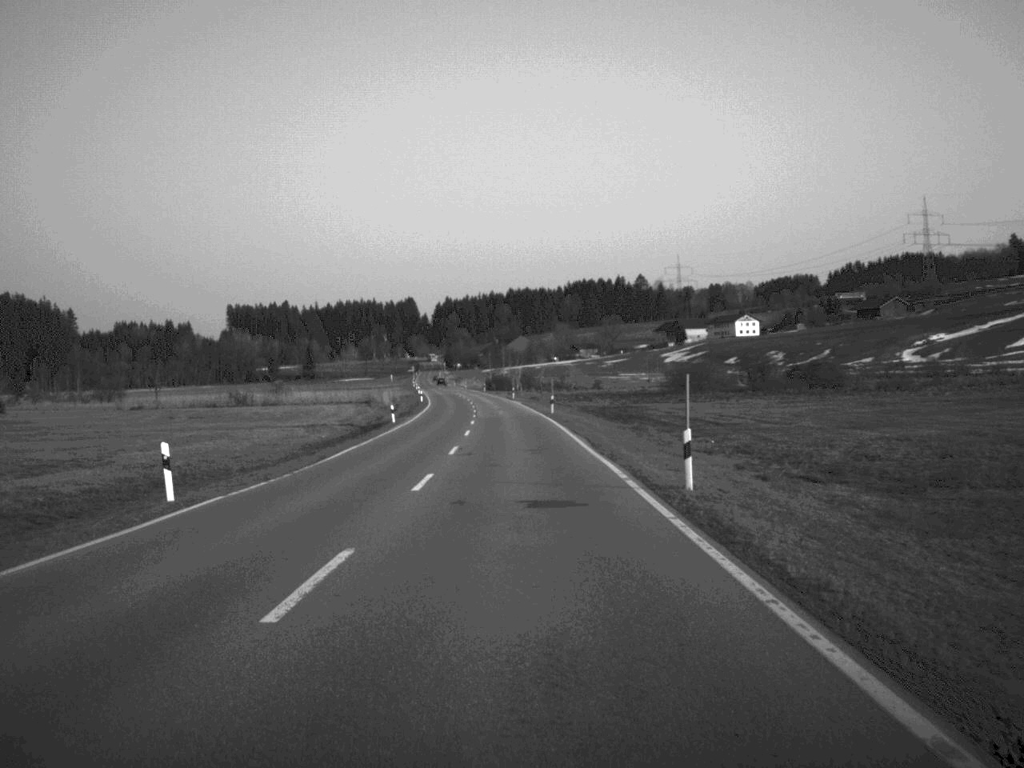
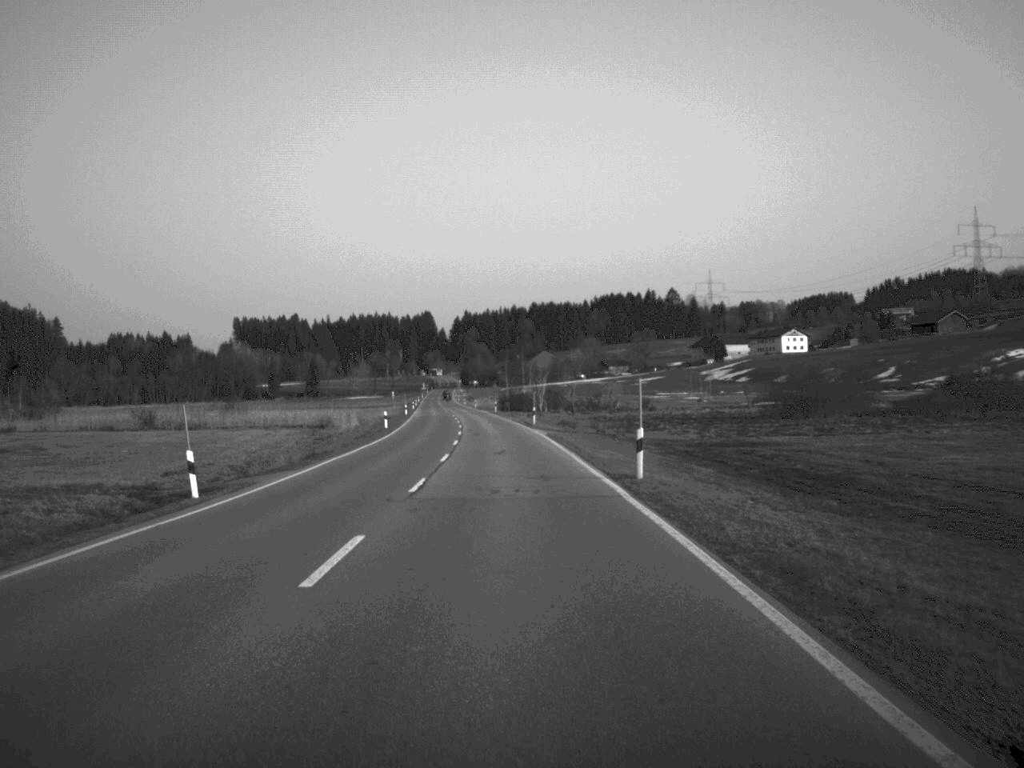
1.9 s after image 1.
(-0.3, +45.6) m; -1°
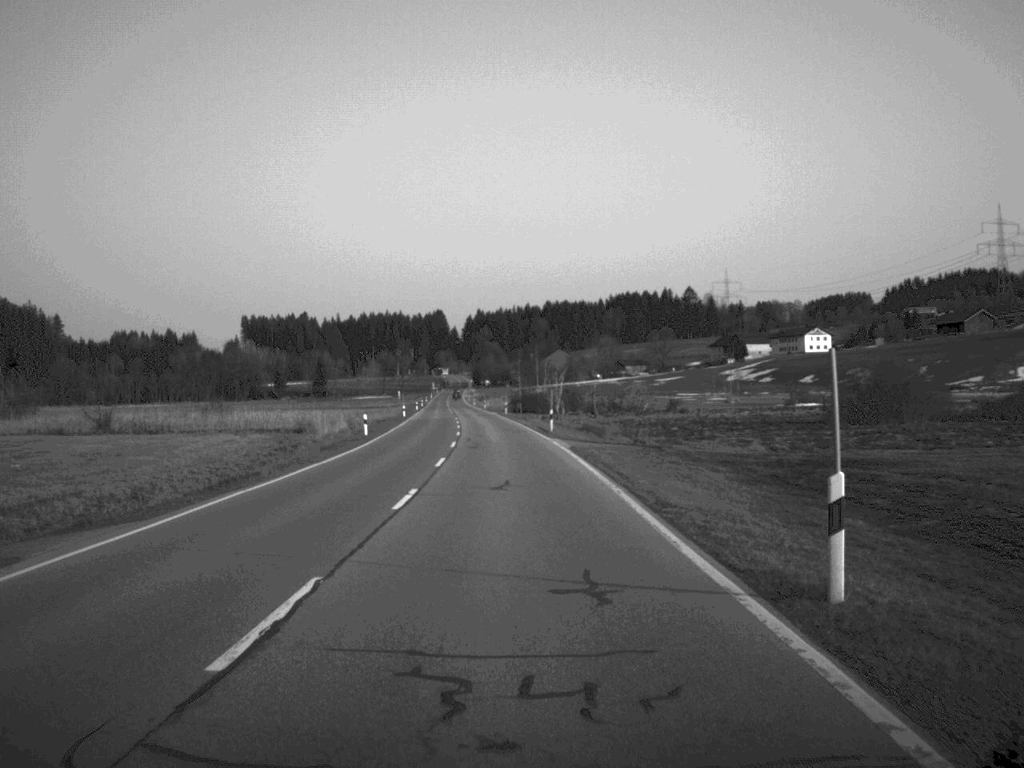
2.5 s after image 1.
(-0.1, +15.0) m; -1°
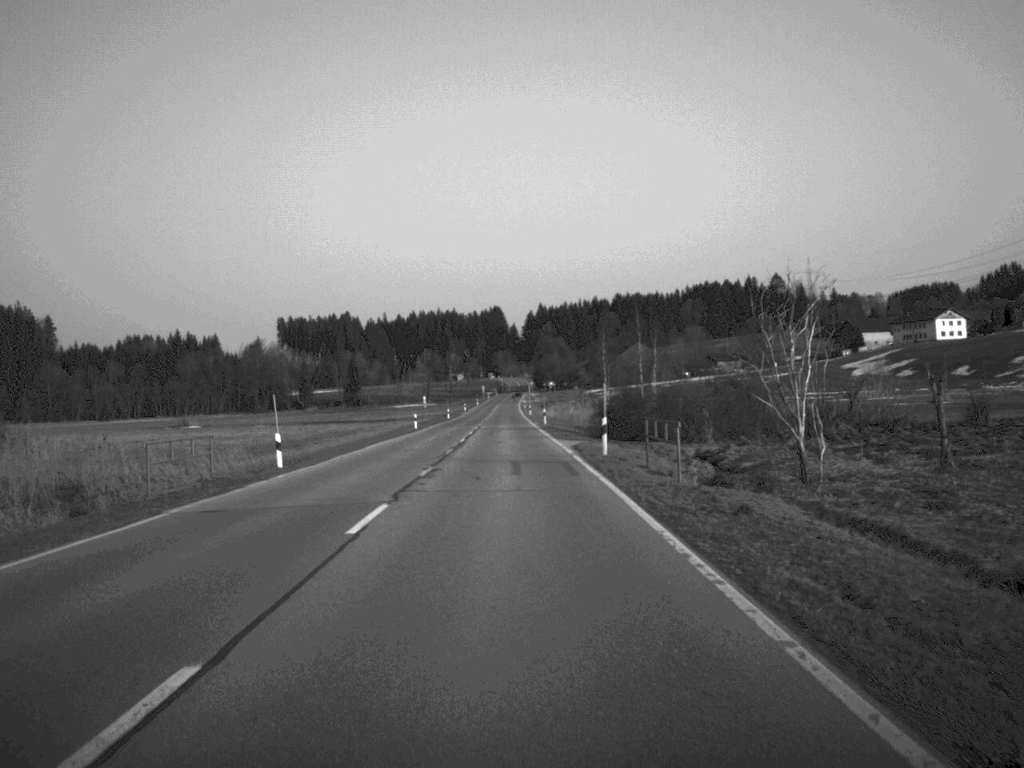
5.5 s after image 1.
(-2.0, +75.5) m; -3°
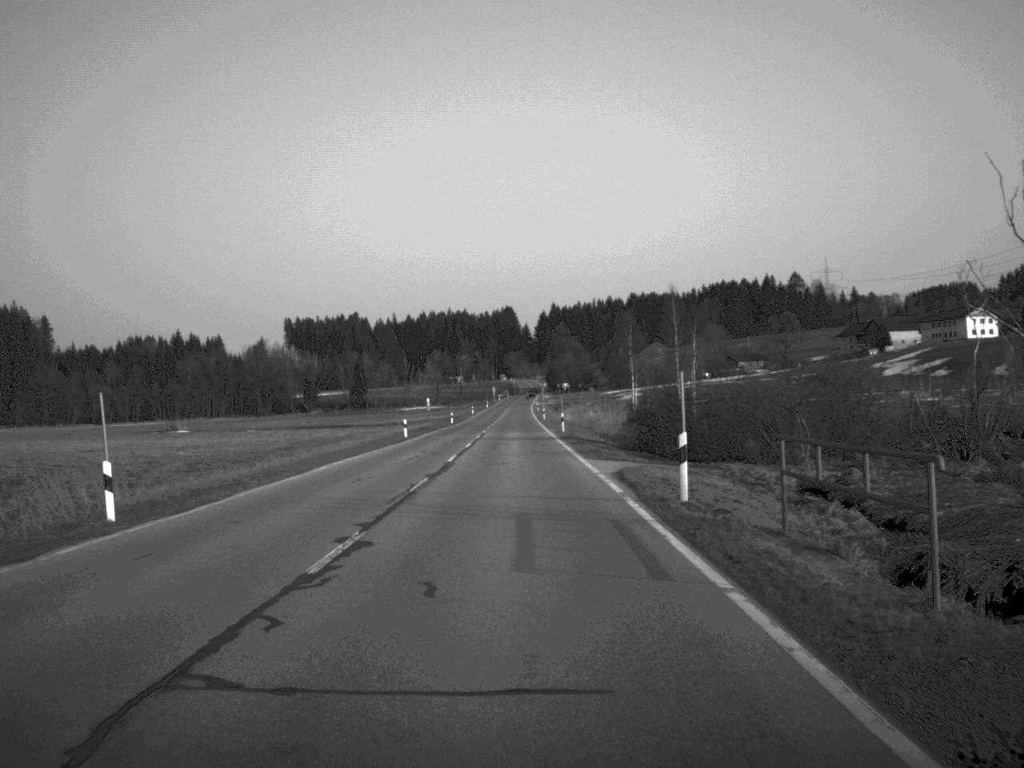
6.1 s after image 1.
(-0.1, +15.1) m; -1°
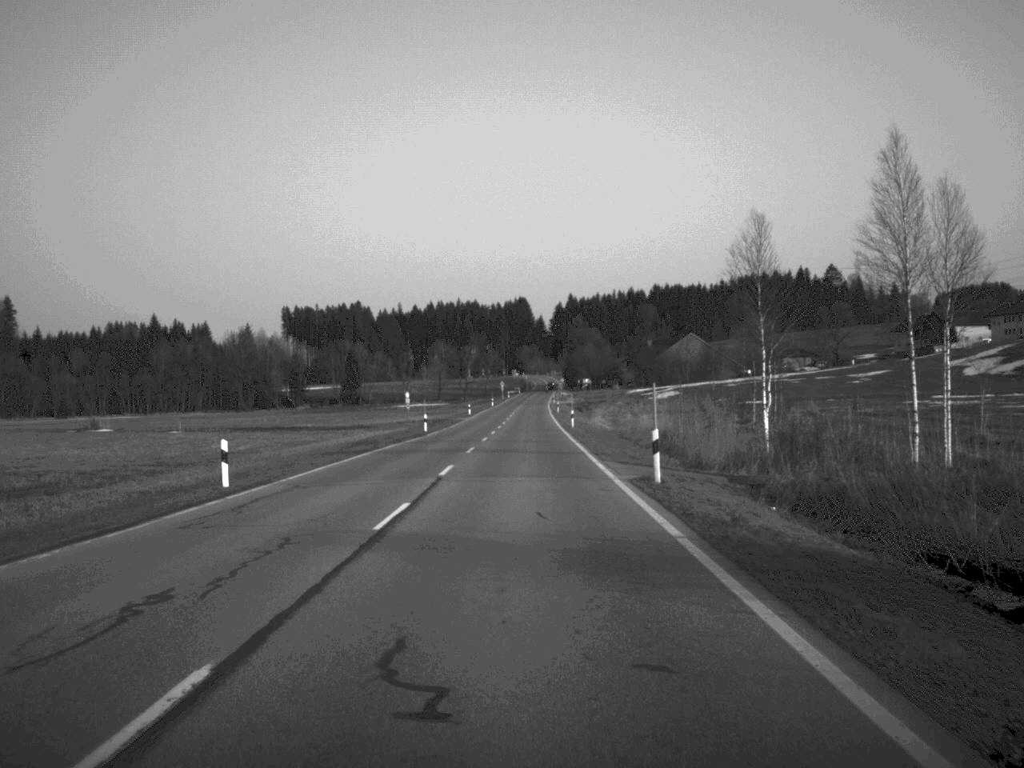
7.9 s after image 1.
(-0.3, +44.0) m; 0°
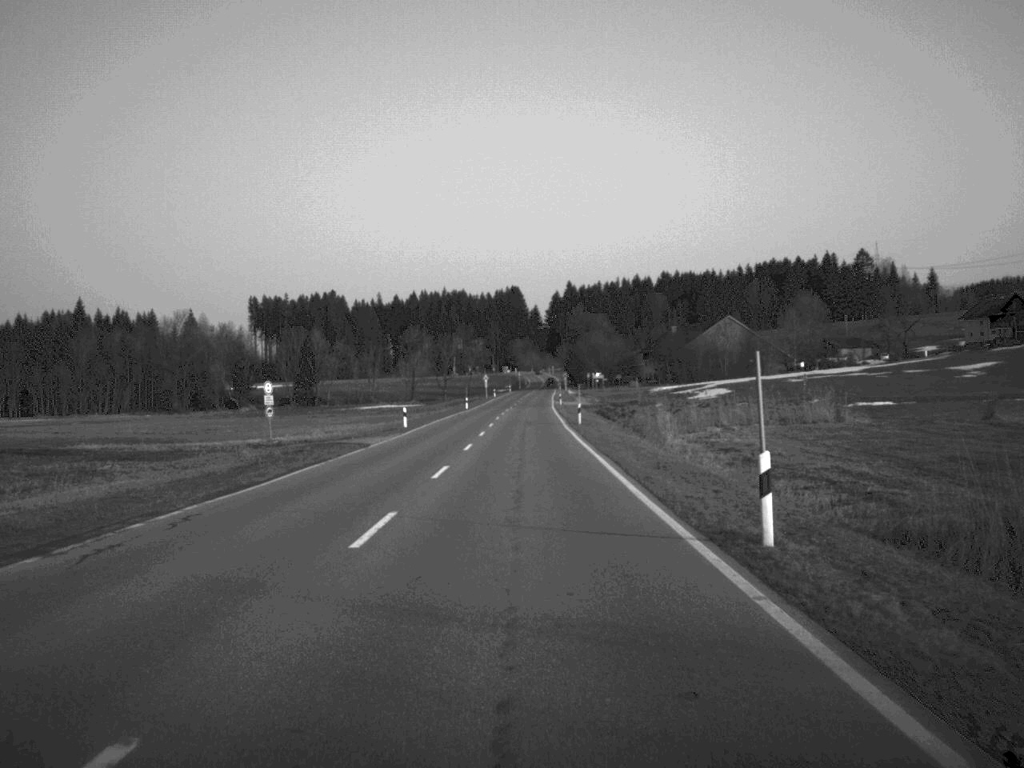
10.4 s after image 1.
(+0.1, +61.2) m; 0°
